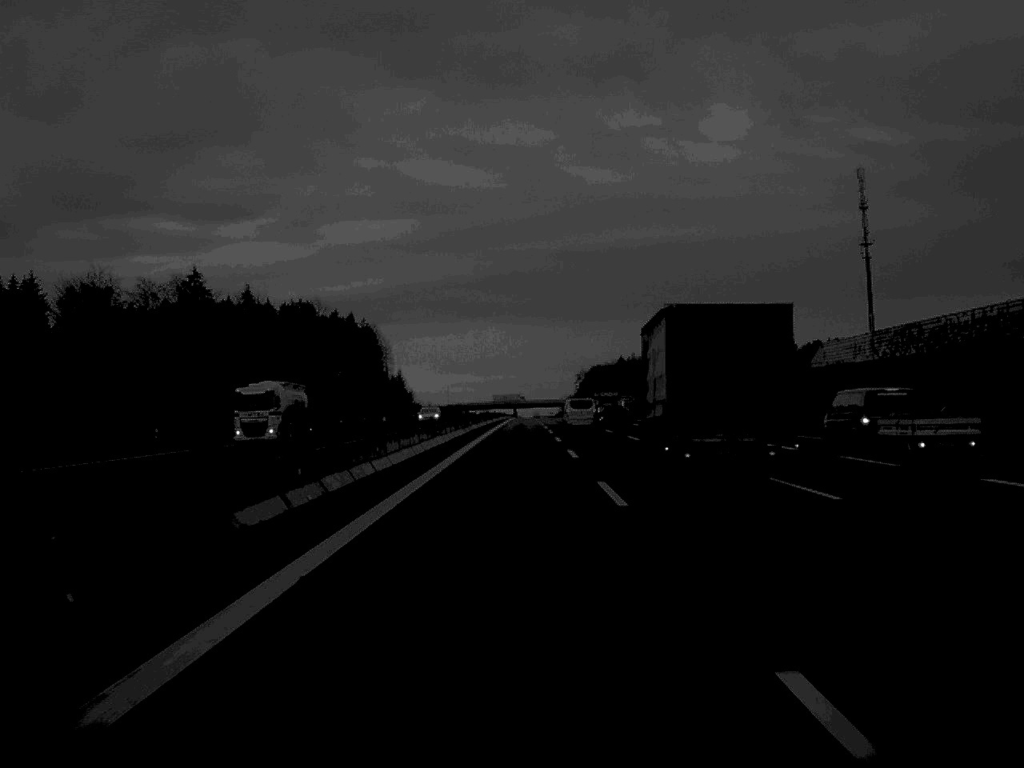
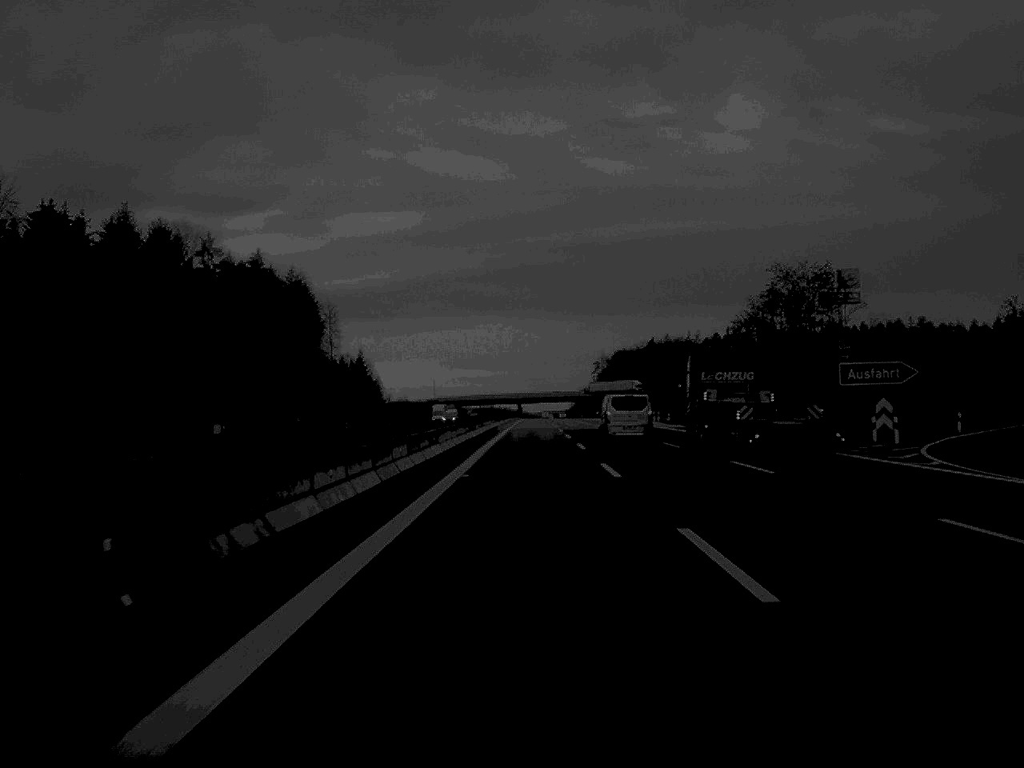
(-0.5, +135.0) m; 0°
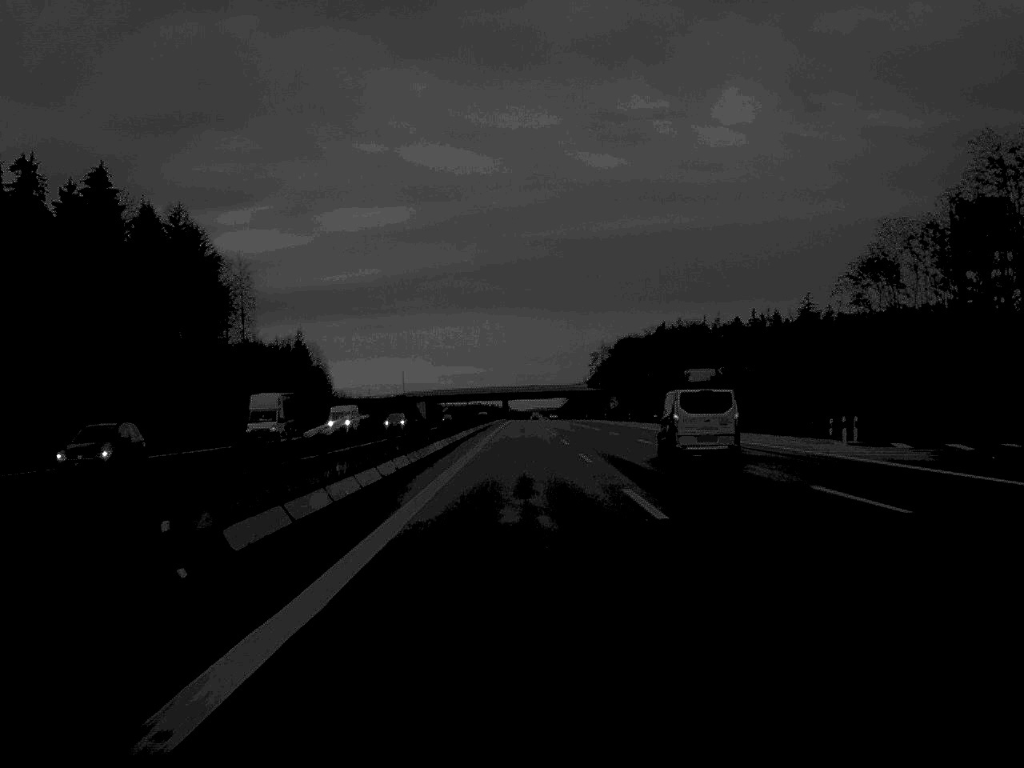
(+0.3, +82.2) m; 0°
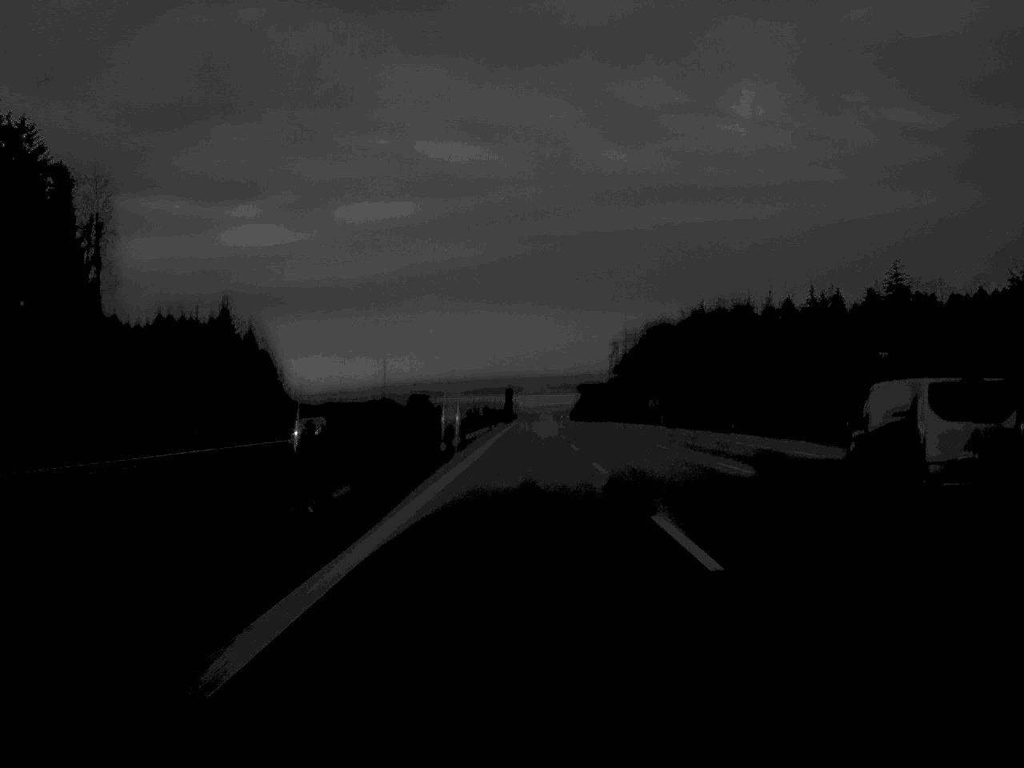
(-0.2, +77.2) m; 0°
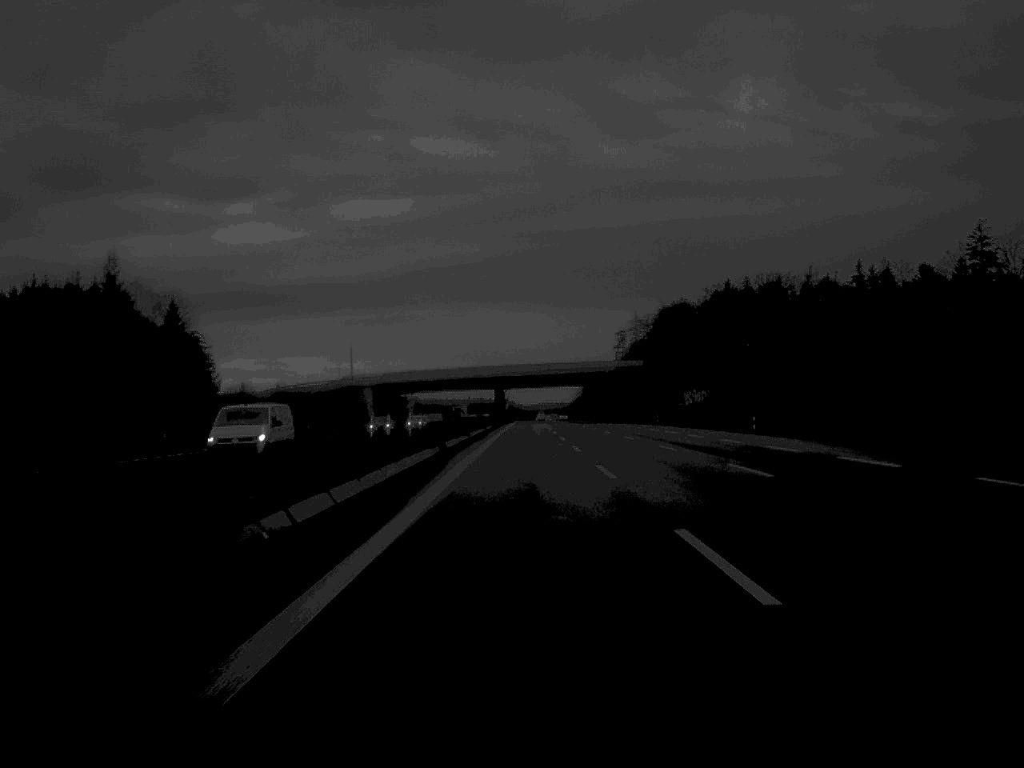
(0.0, +56.0) m; 0°
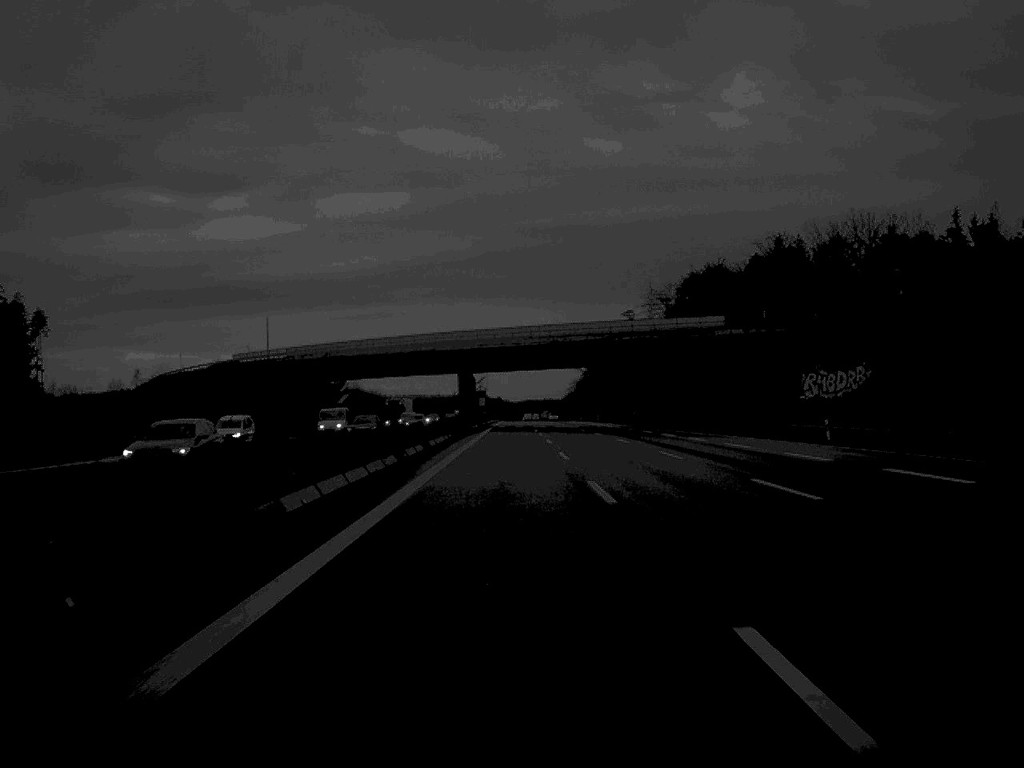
(+0.3, +78.8) m; +1°
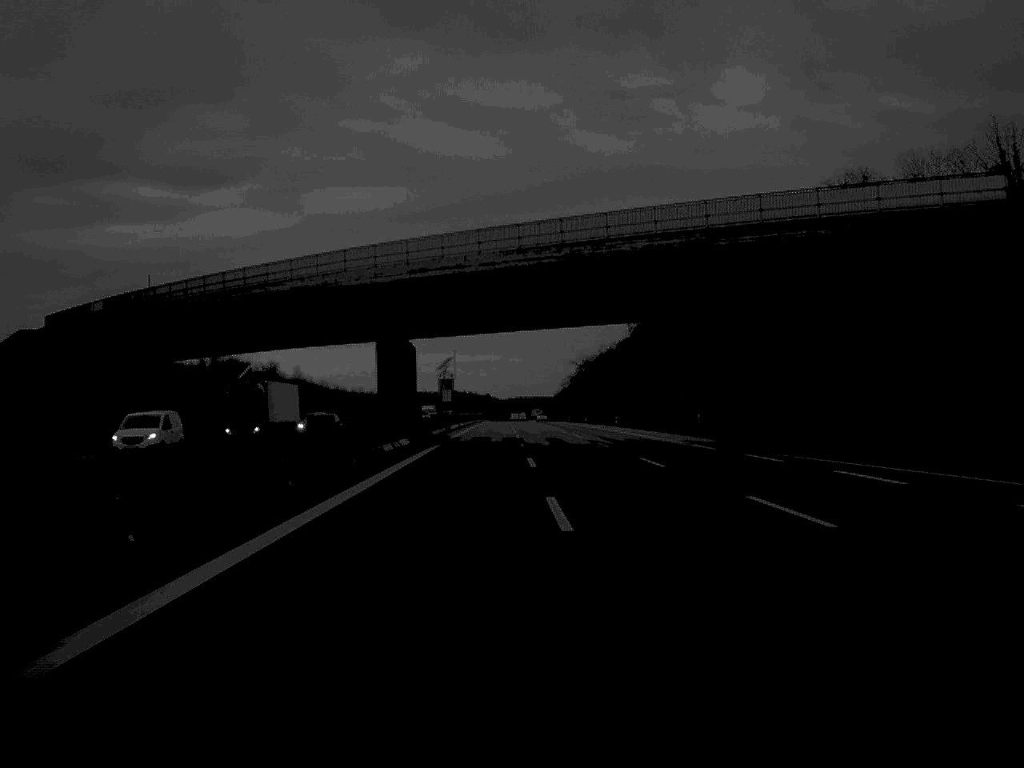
(+0.3, +58.6) m; 0°
